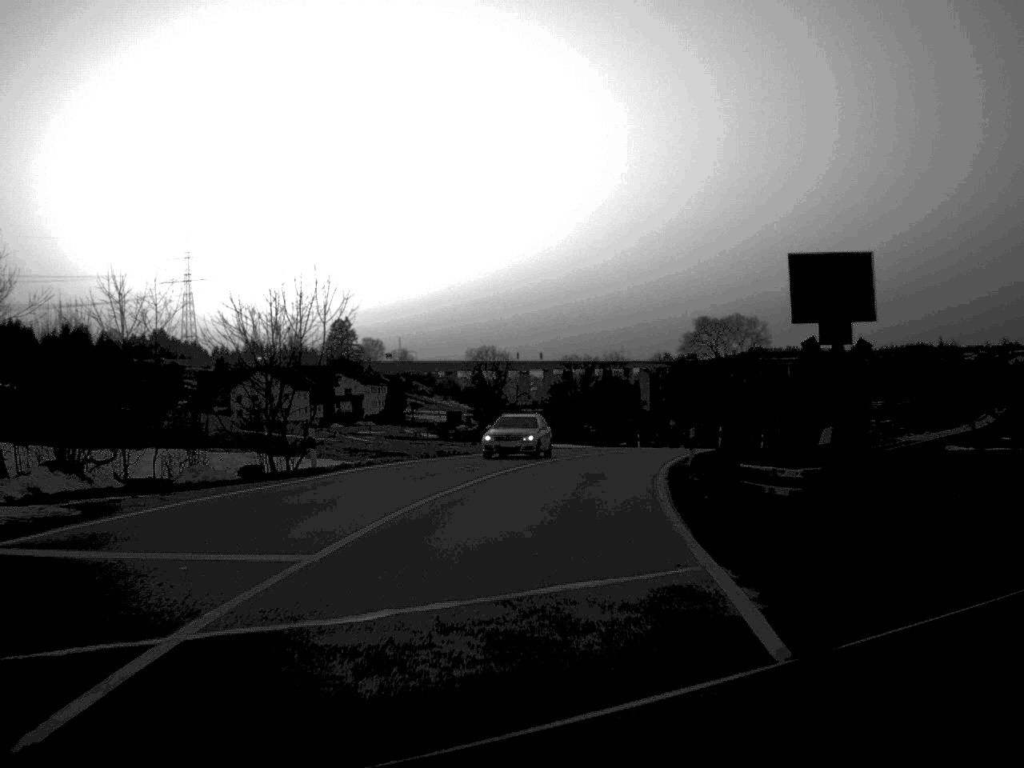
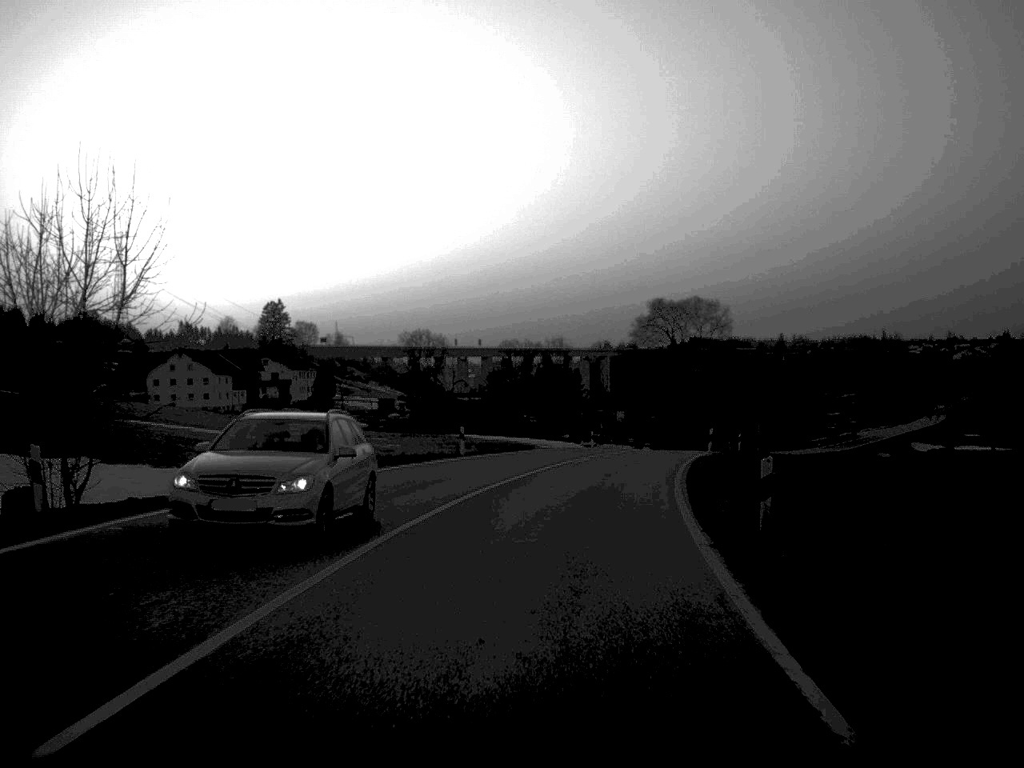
(+0.3, +14.0) m; +3°
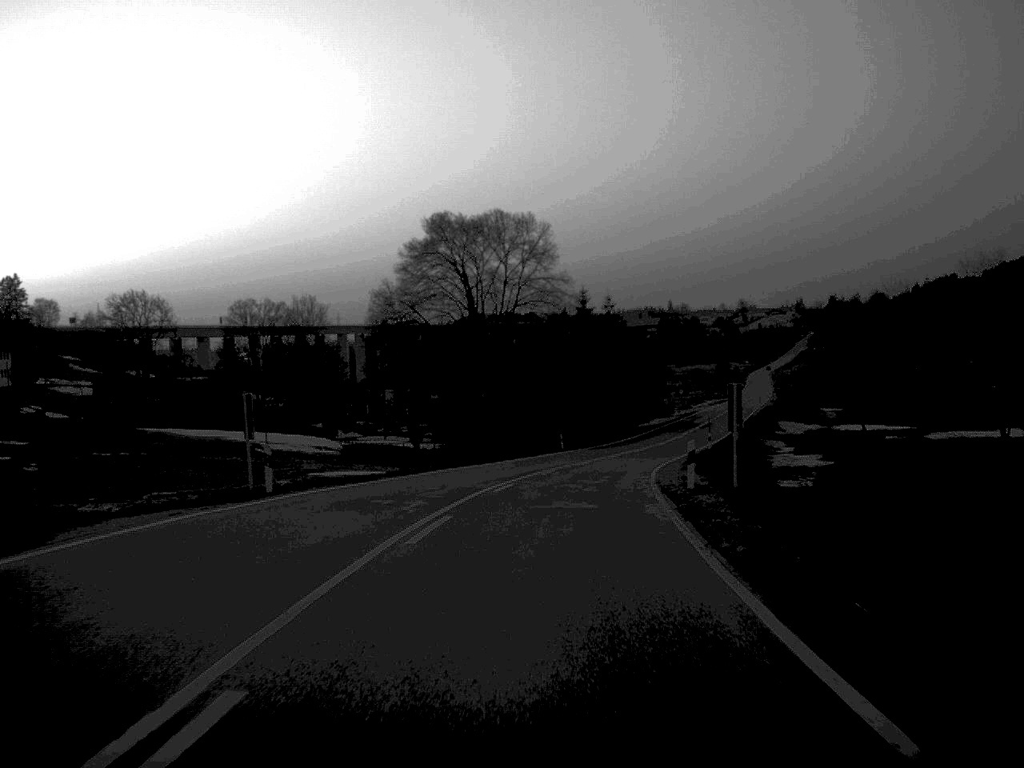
(+4.5, +47.7) m; +10°
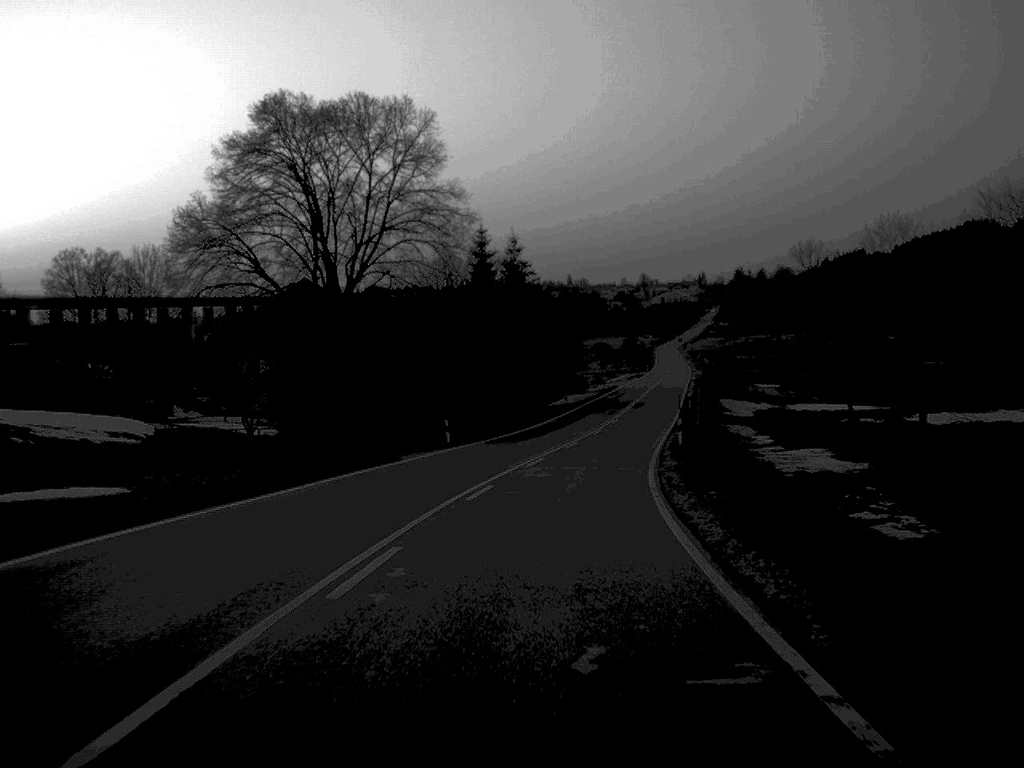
(+1.1, +27.6) m; +5°
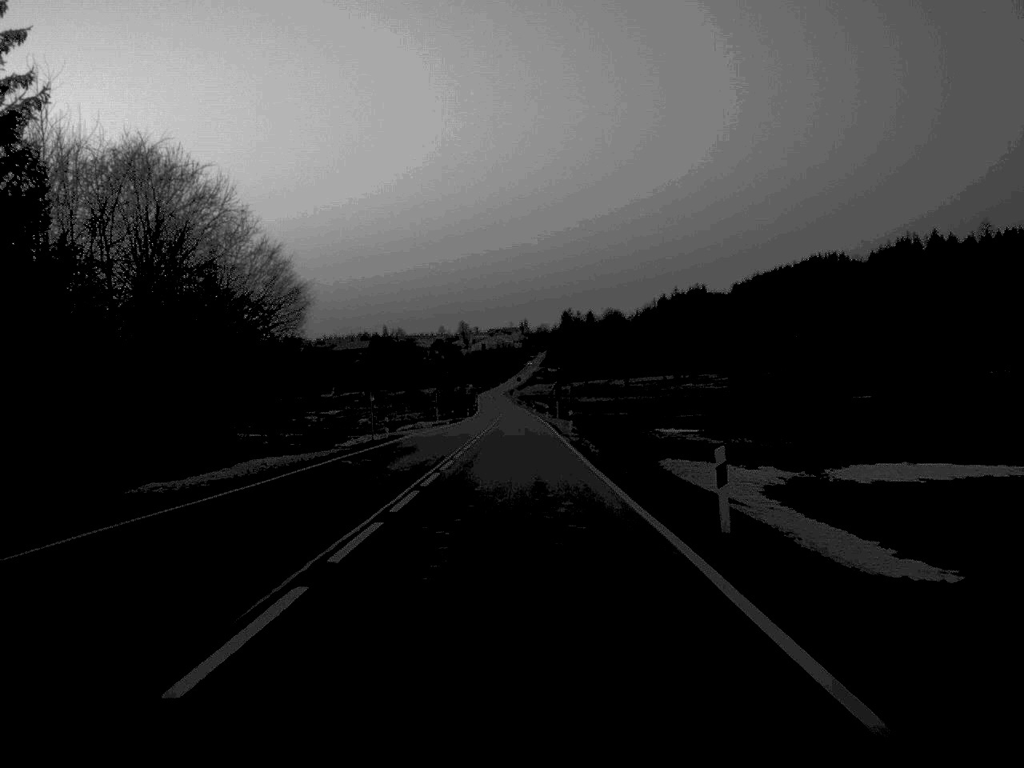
(+7.1, +75.2) m; +8°
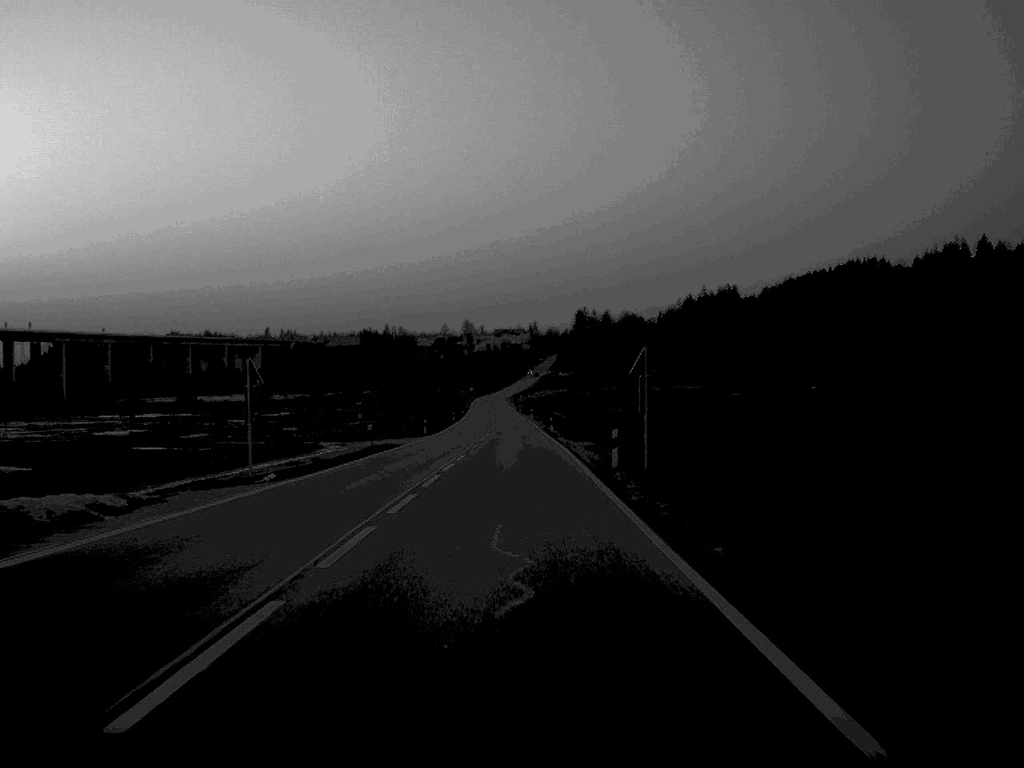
(-0.2, +78.5) m; 0°
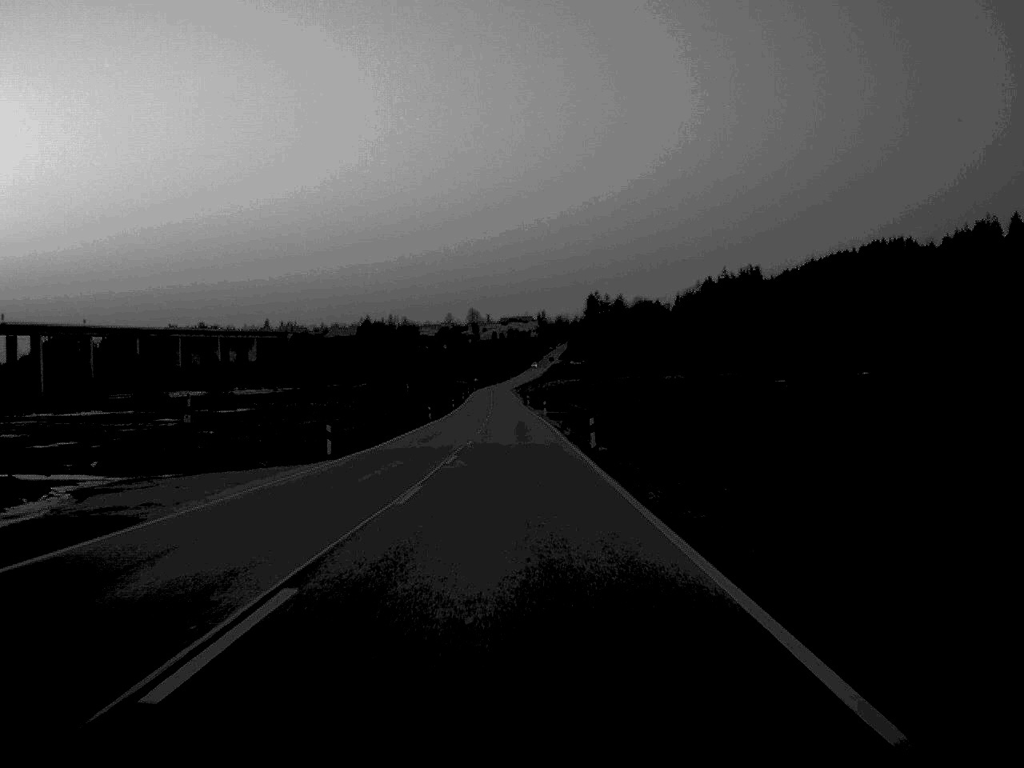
(-0.1, +45.0) m; 0°
